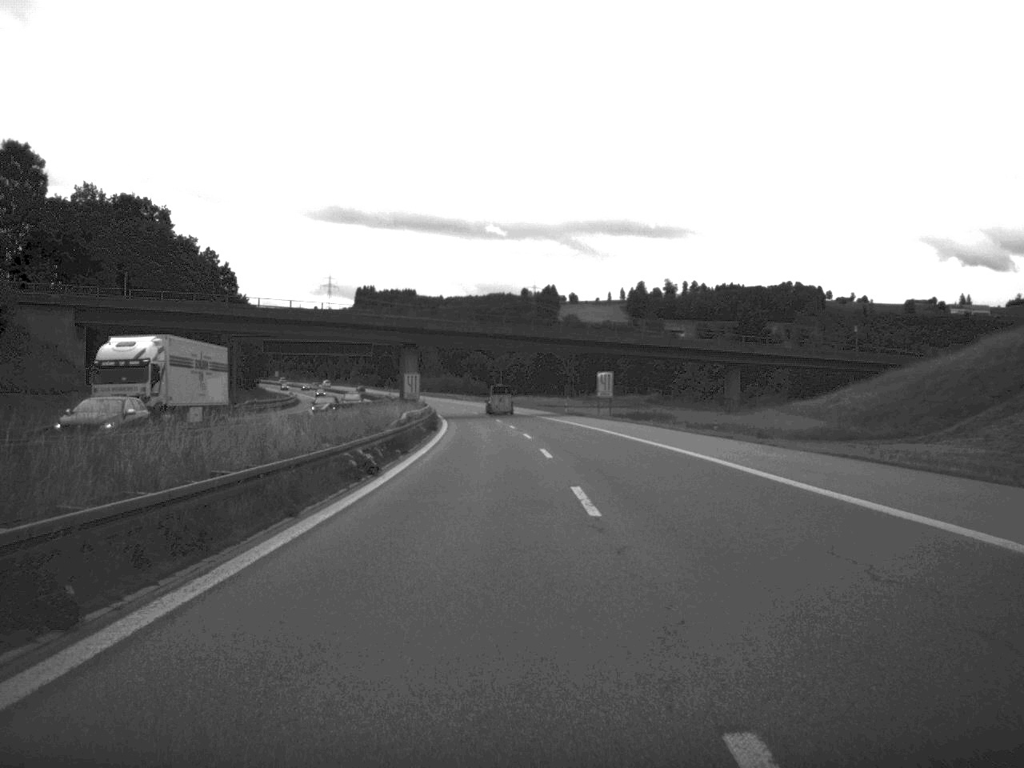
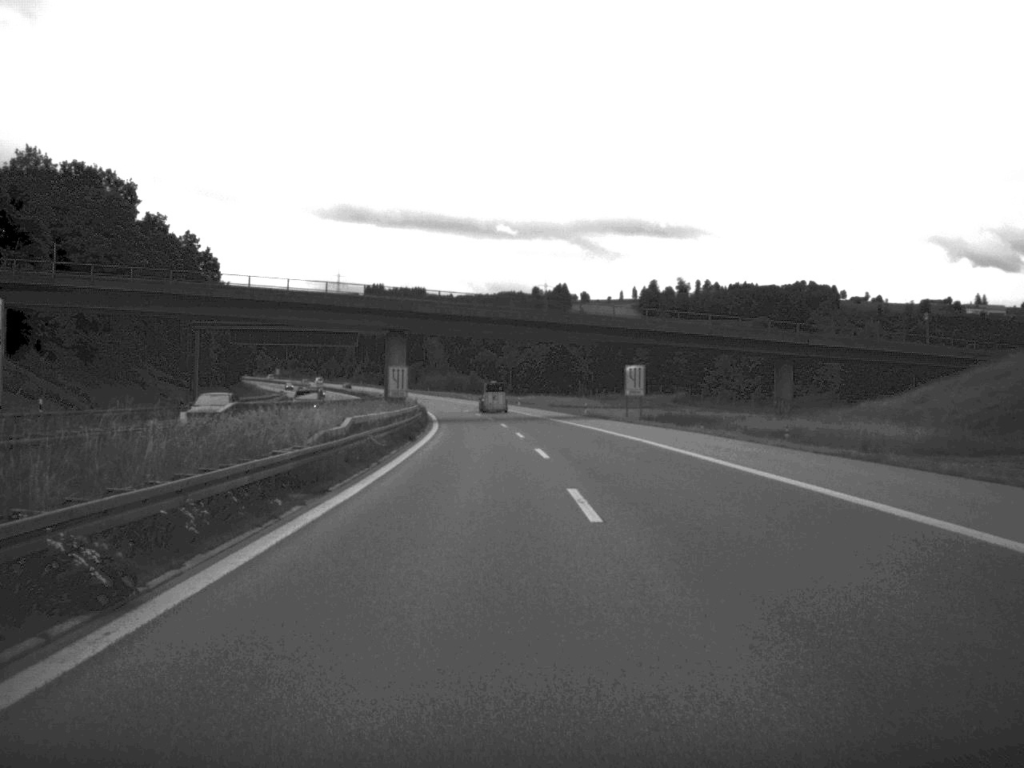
(-0.1, +18.7) m; -1°
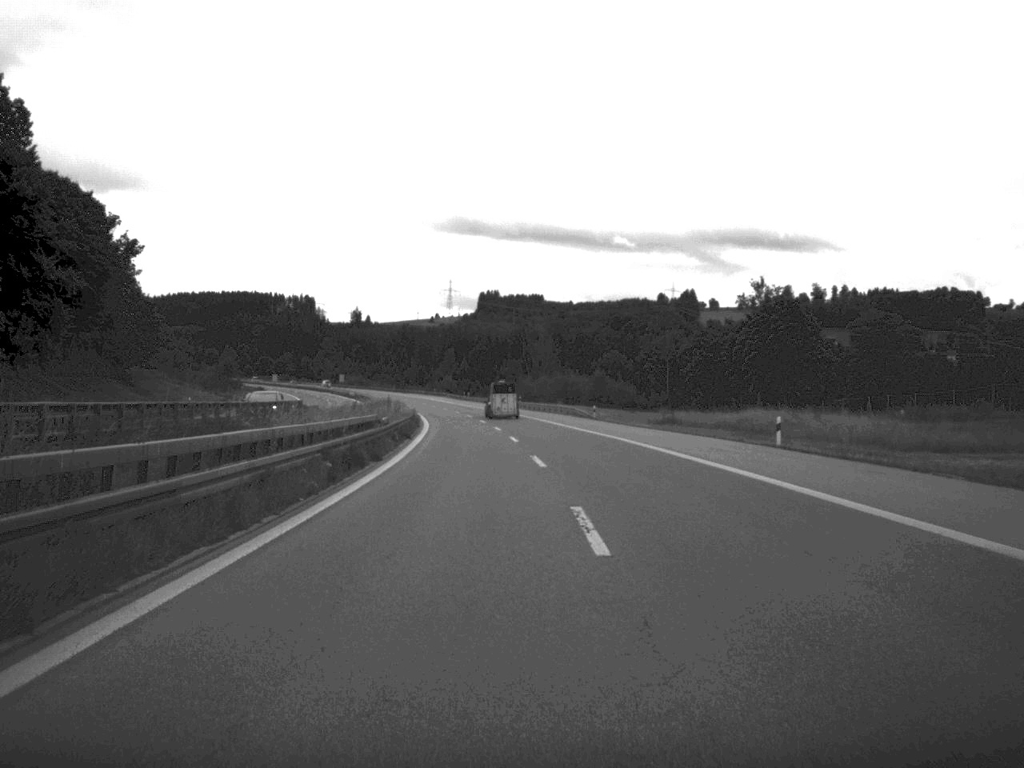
(-5.0, +106.6) m; -6°
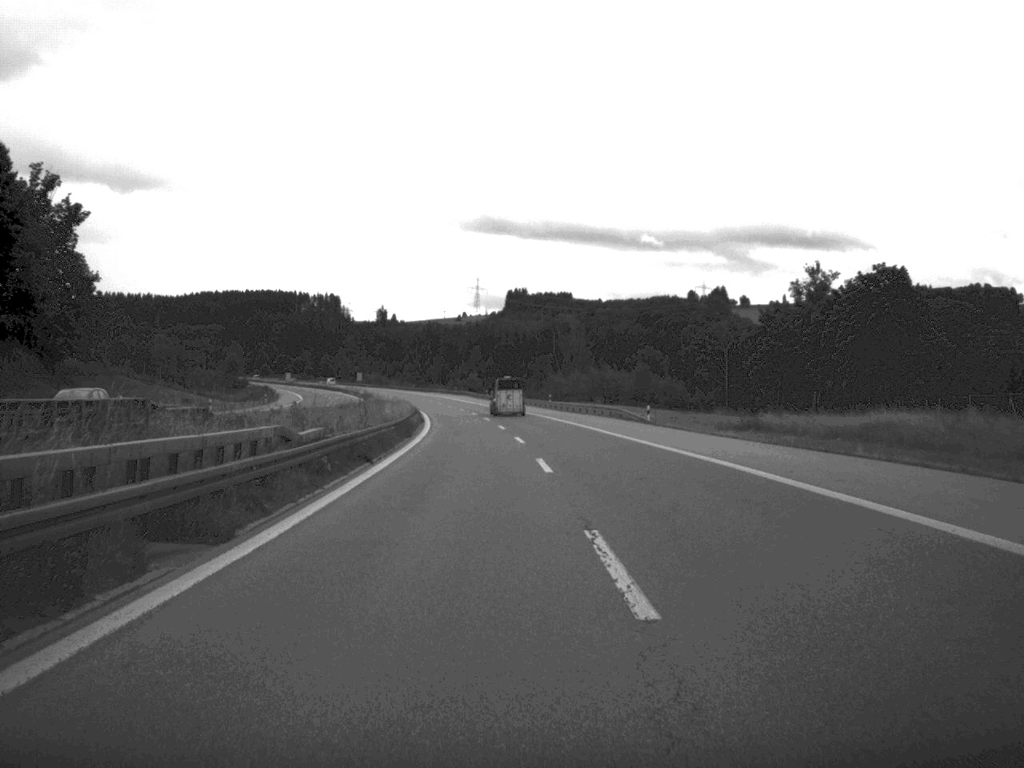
(-0.2, +21.0) m; -1°
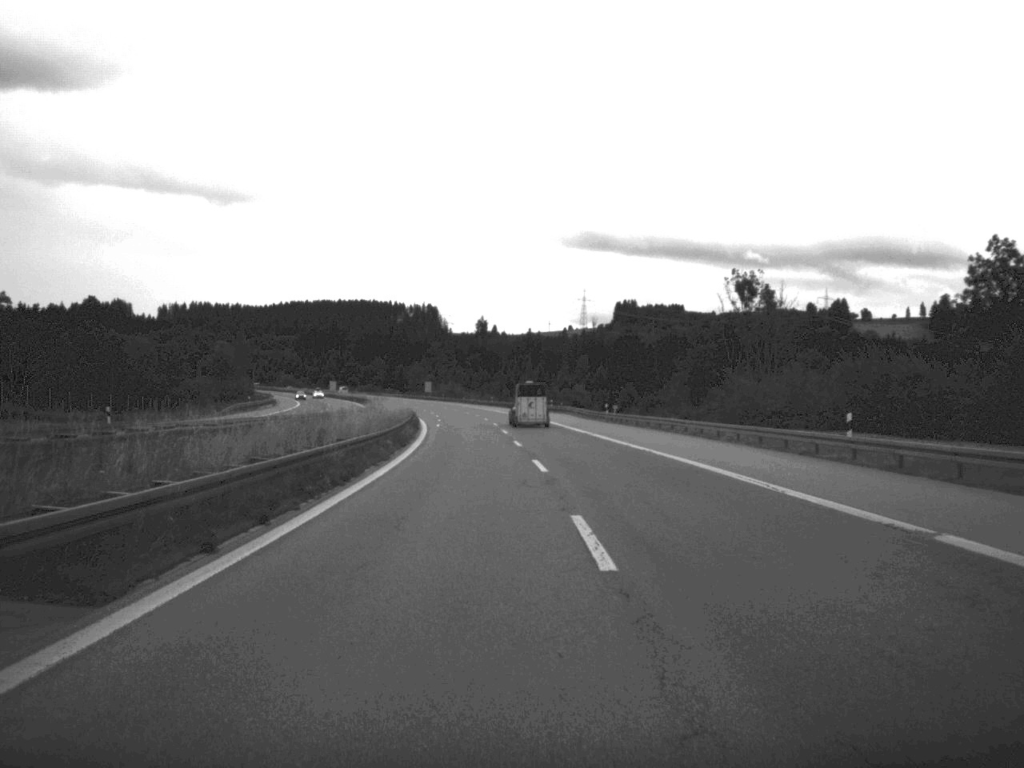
(-3.5, +83.2) m; -5°
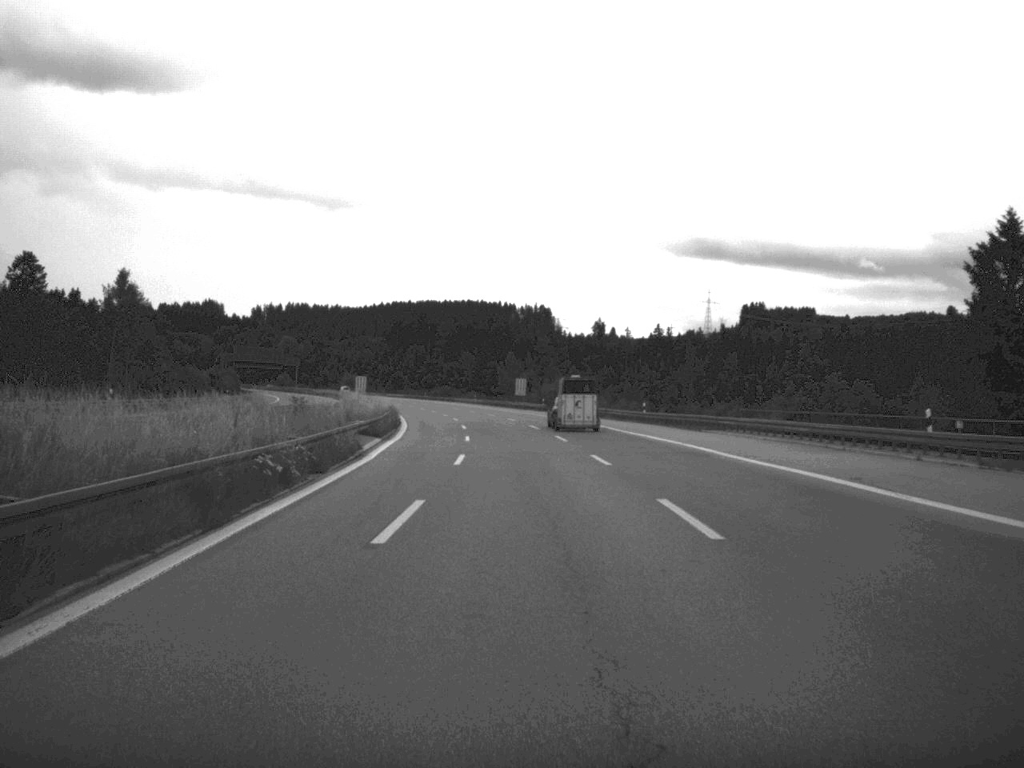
(-5.0, +101.0) m; -5°
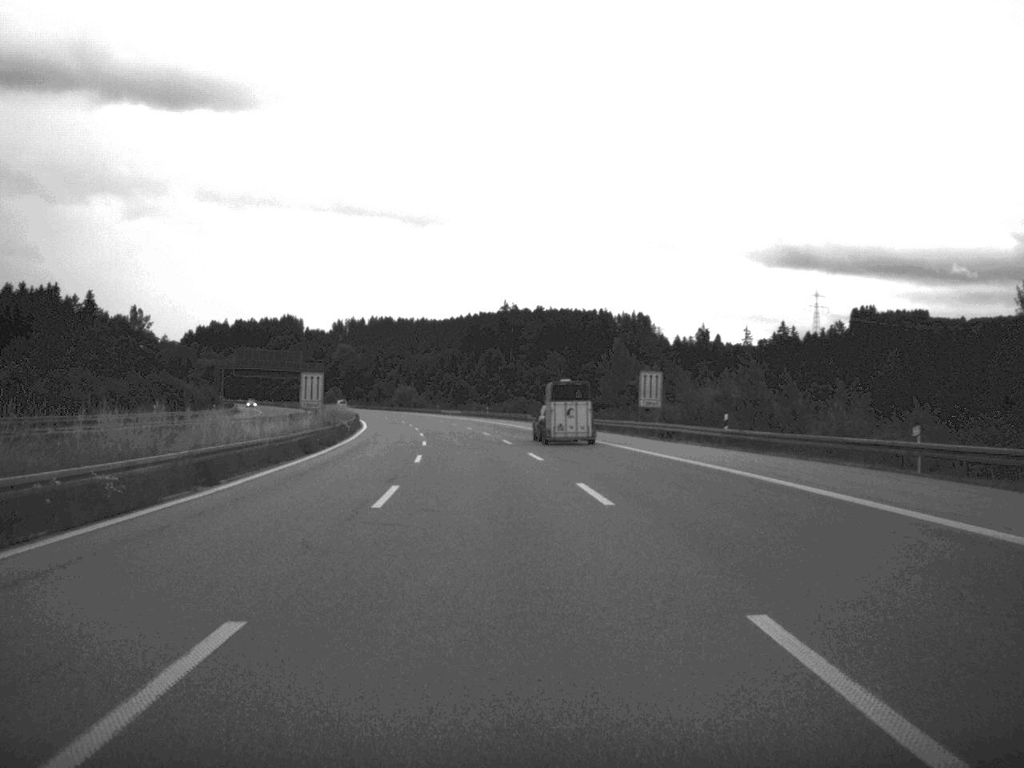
(-2.3, +79.6) m; -4°
